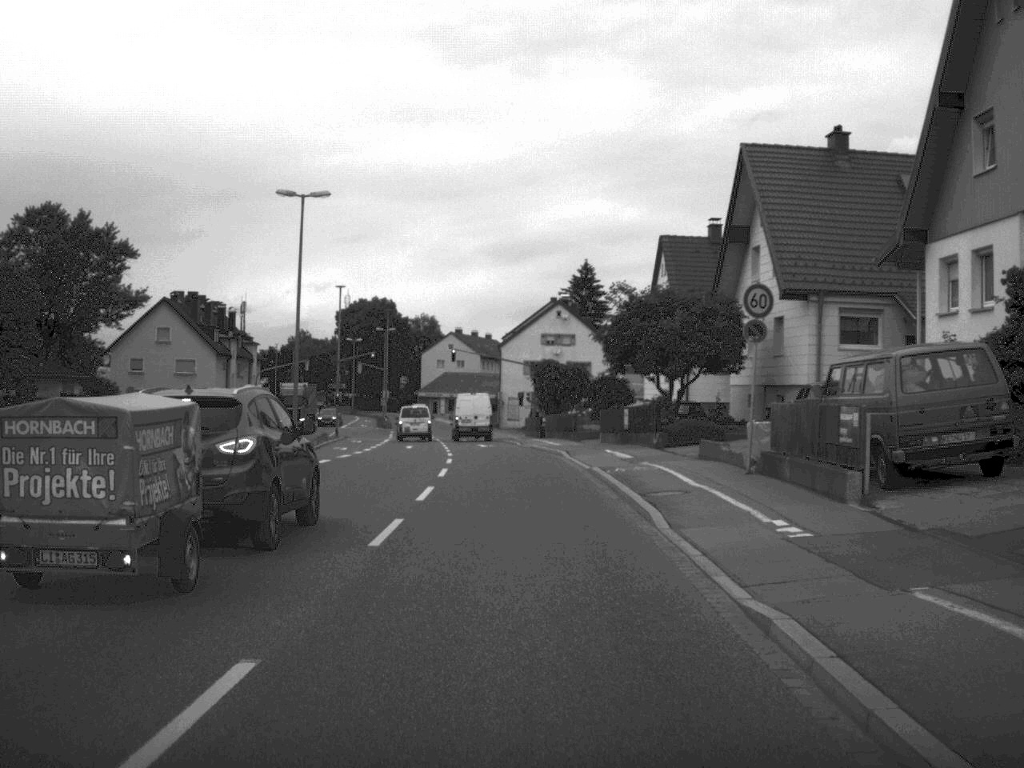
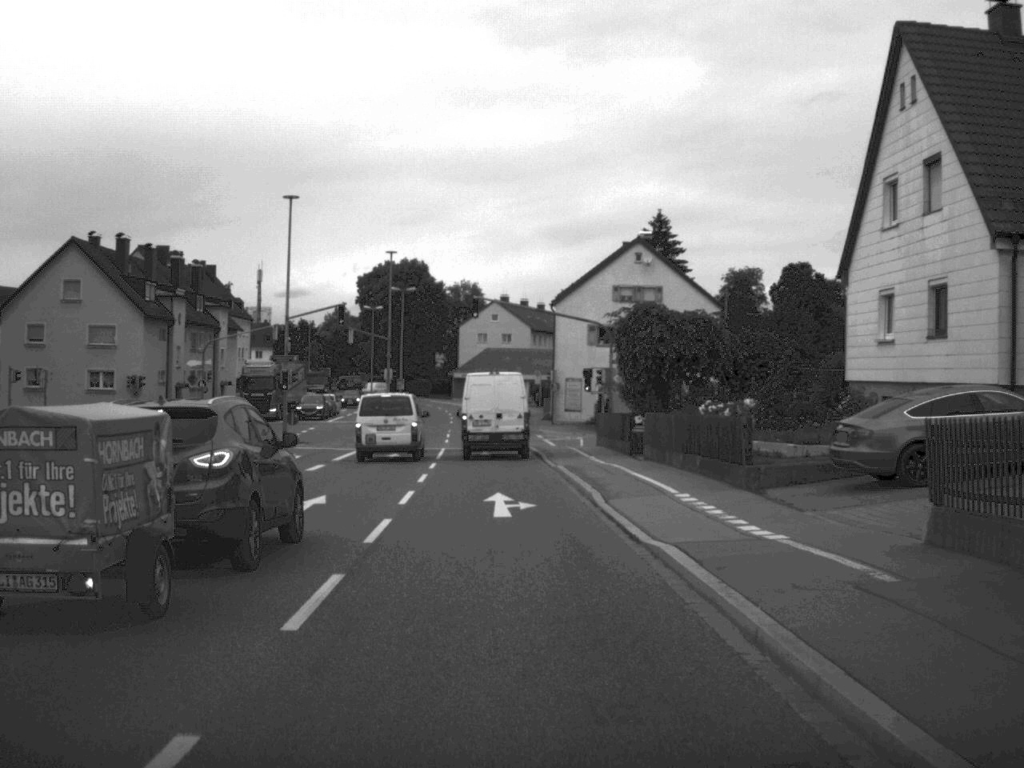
(-0.5, +34.0) m; -3°
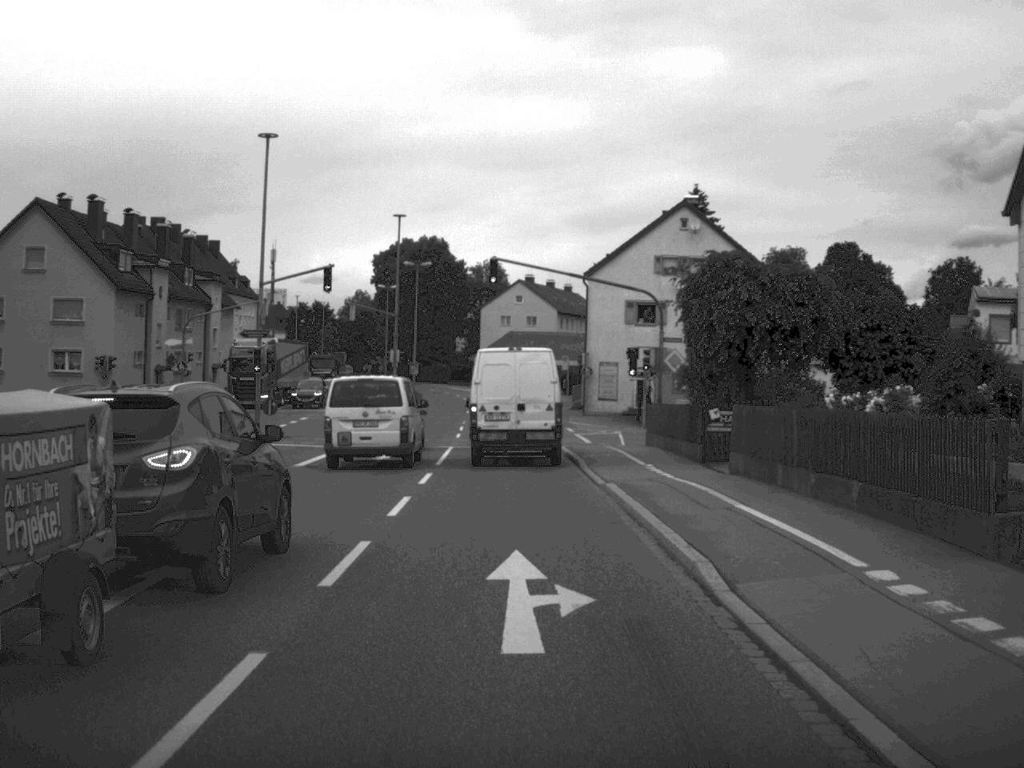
(-0.1, +10.0) m; -1°
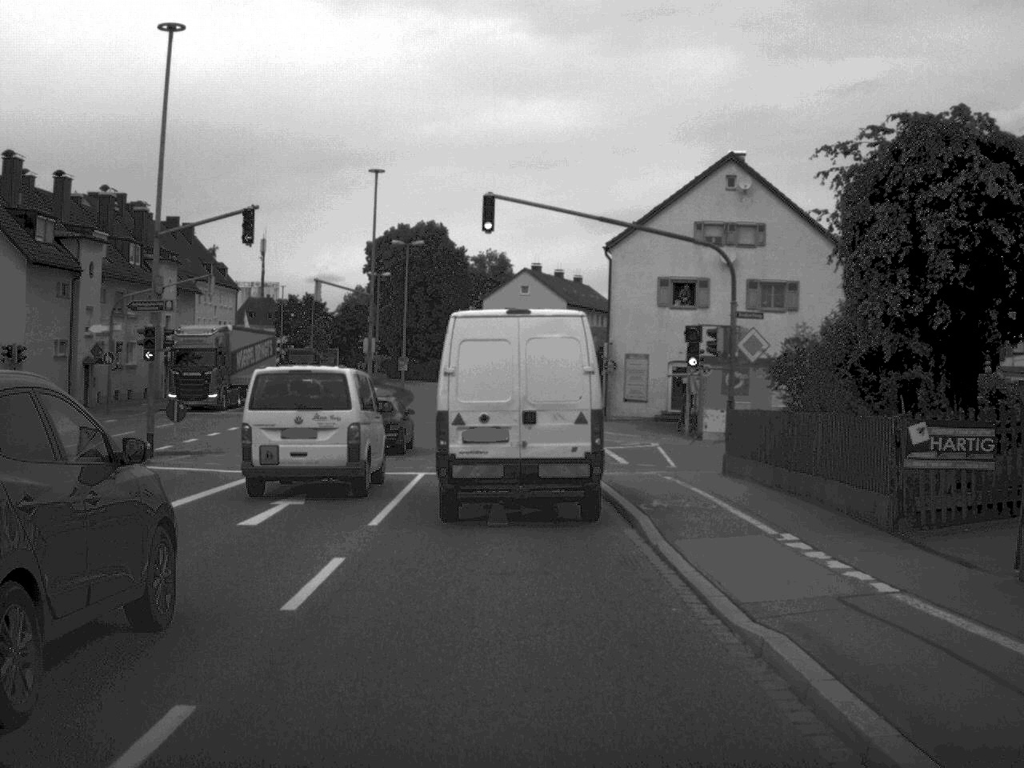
(-0.1, +13.1) m; 0°
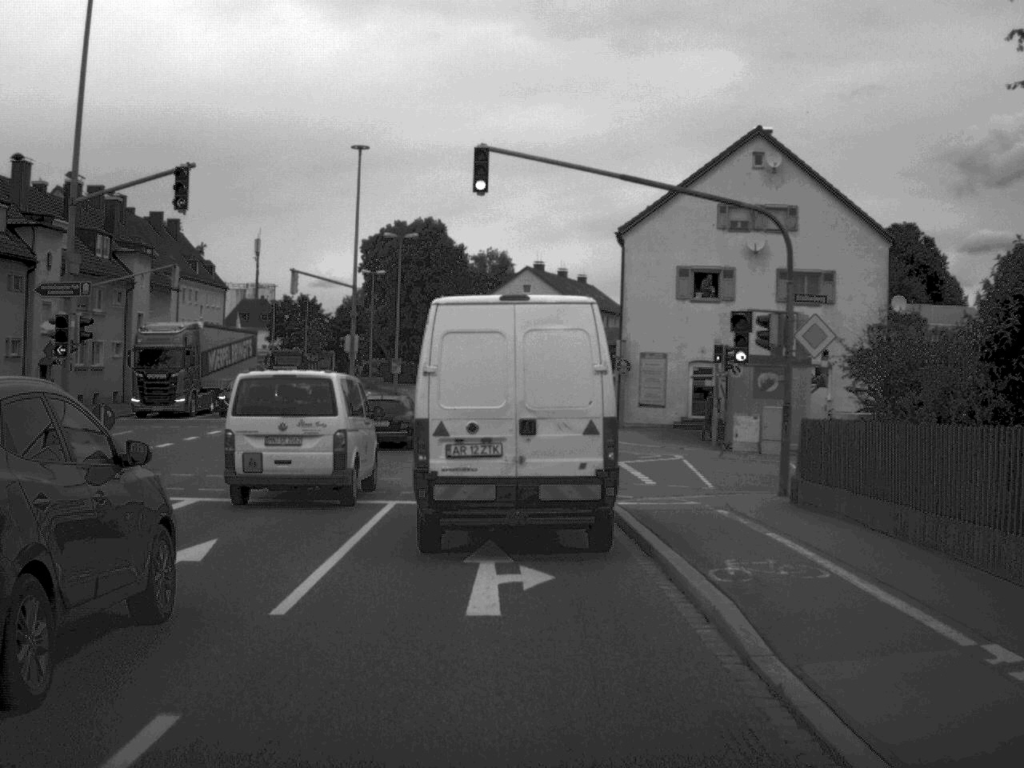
(0.0, +5.9) m; 0°
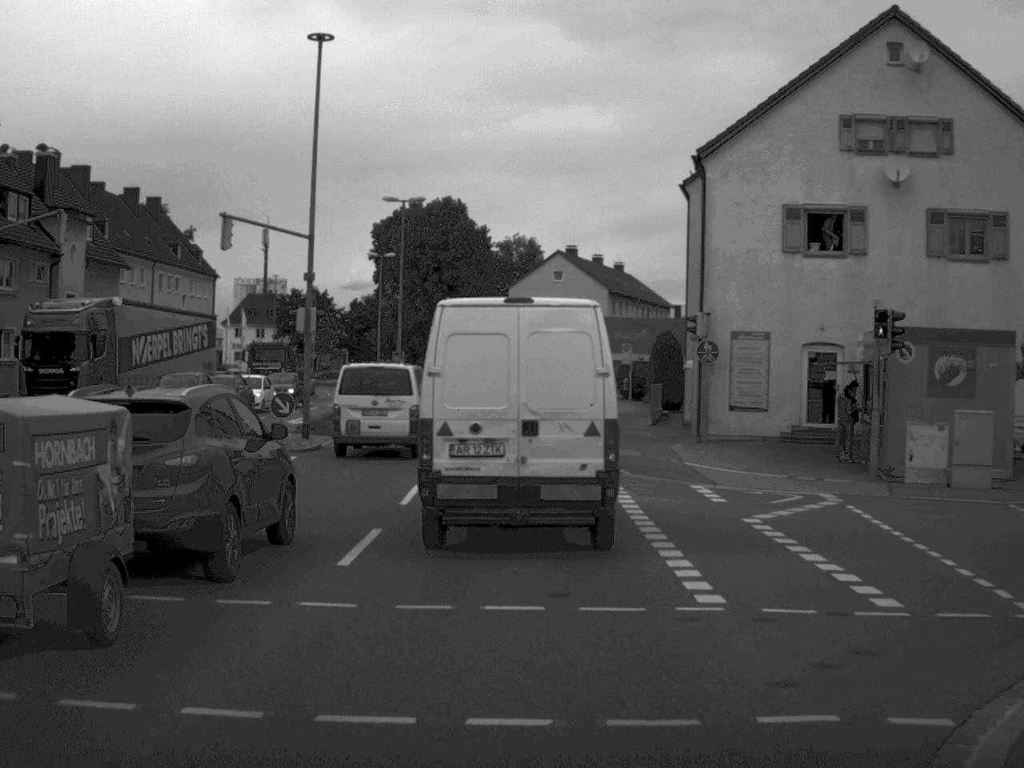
(-0.2, +15.0) m; -2°
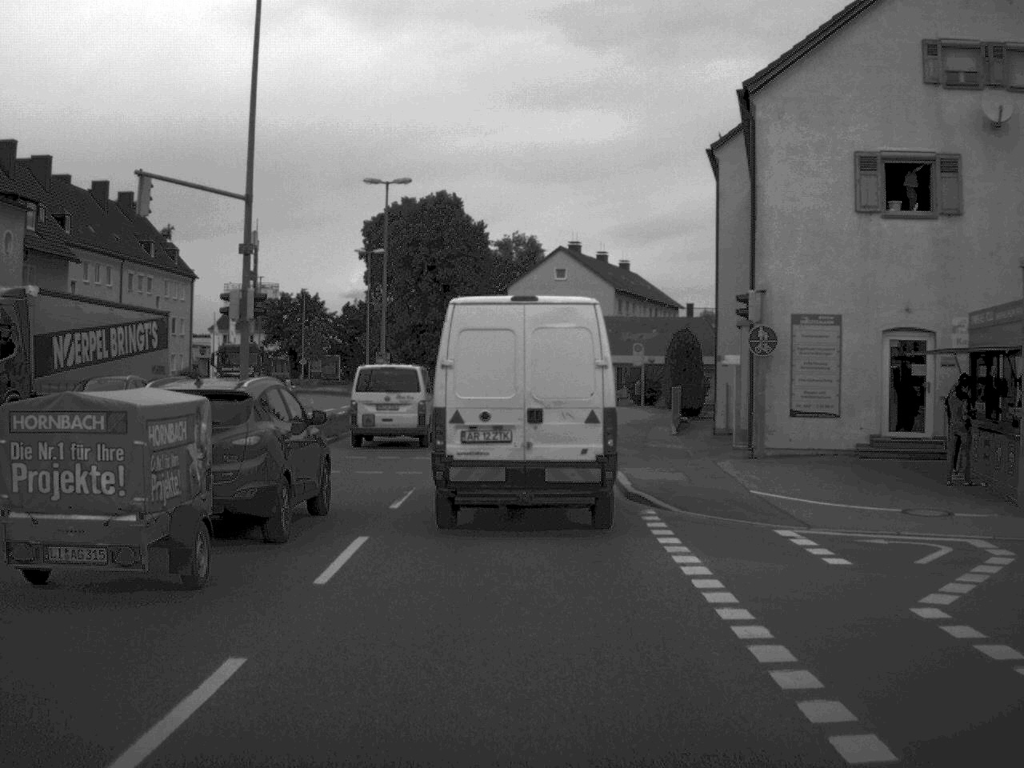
(0.0, +7.3) m; 0°
